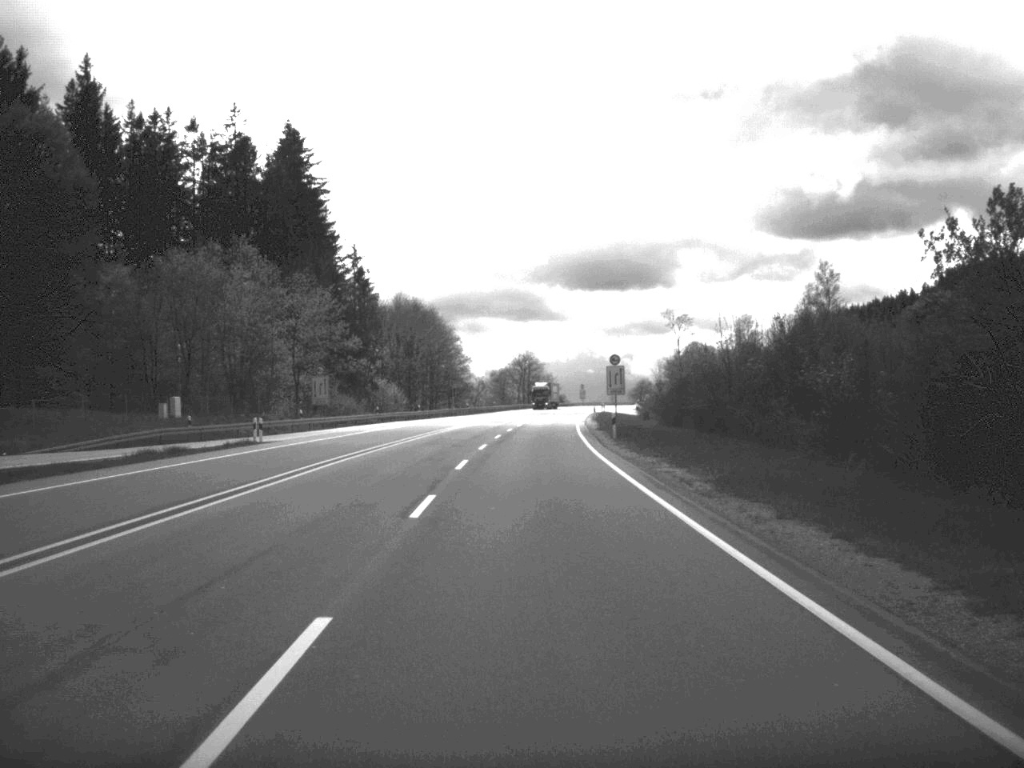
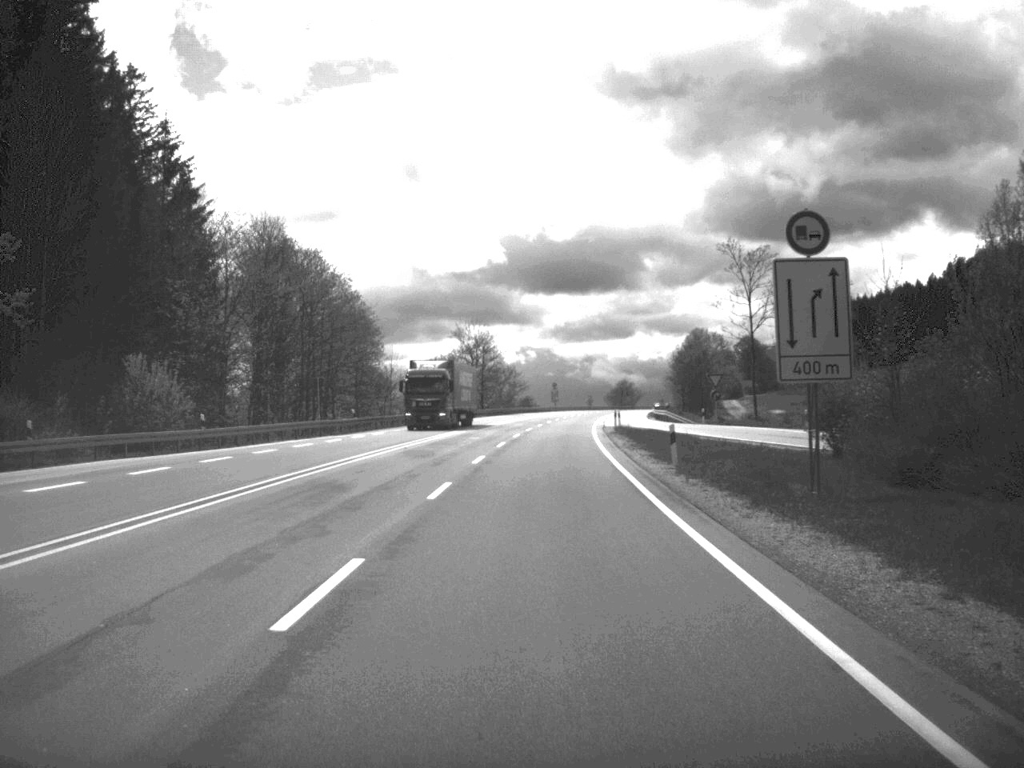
(+0.8, +67.6) m; +2°
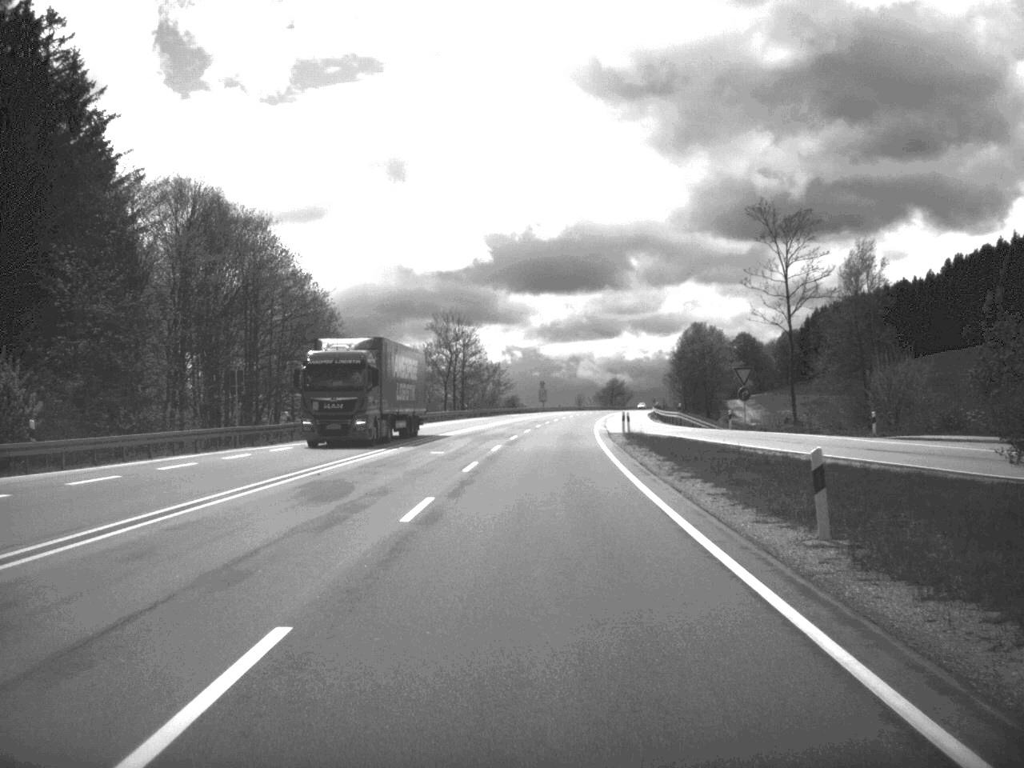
(+0.1, +15.7) m; +1°
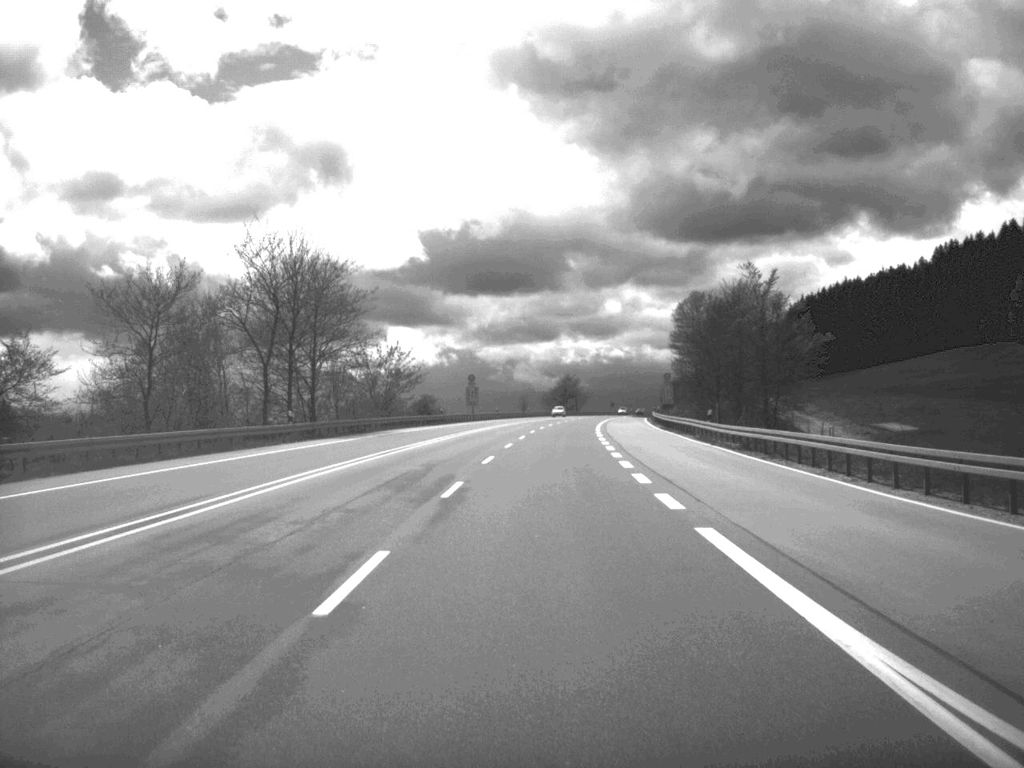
(+1.5, +66.4) m; +3°
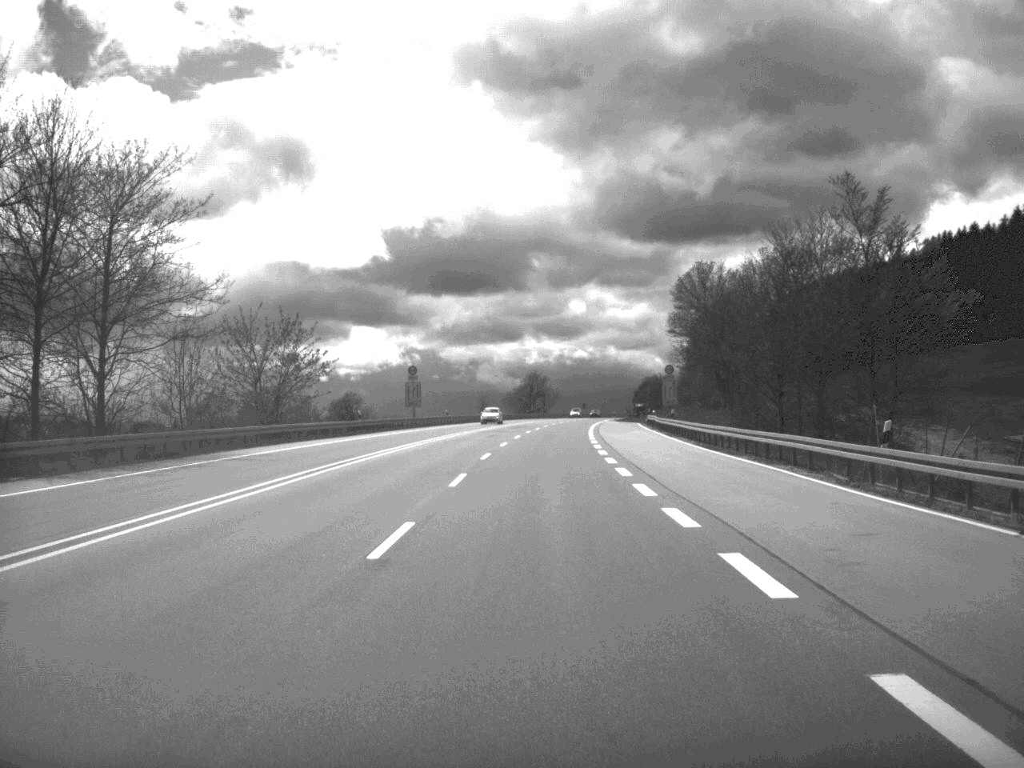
(+0.4, +32.1) m; +2°
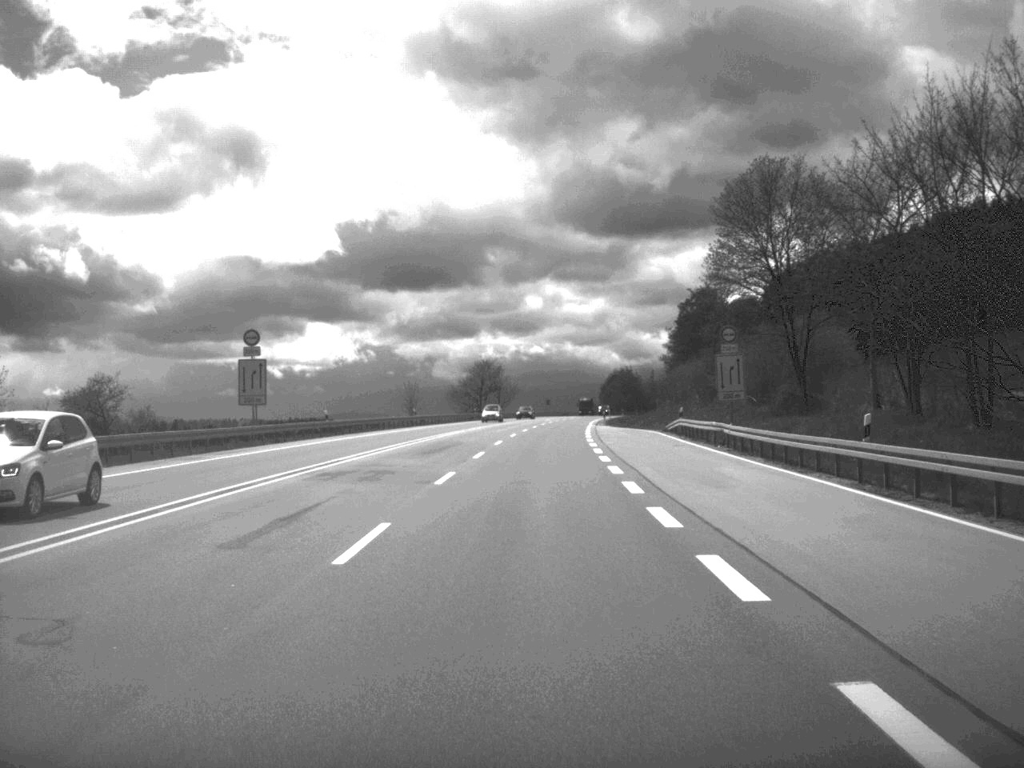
(+0.8, +47.8) m; +2°
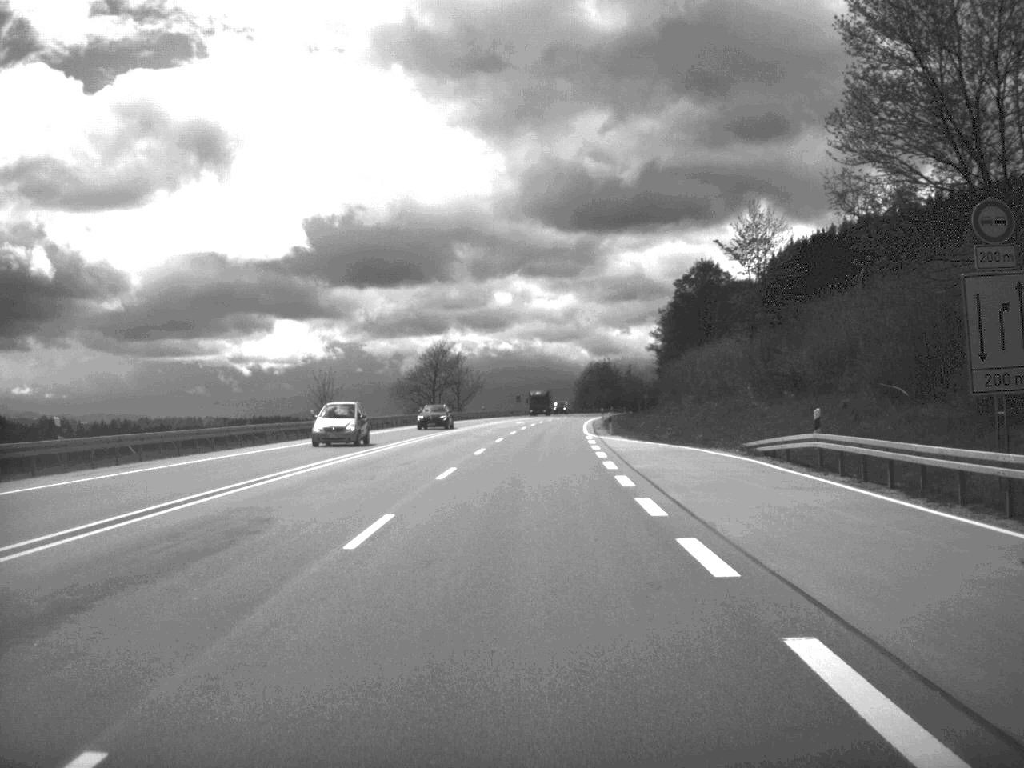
(+0.4, +34.3) m; +1°
